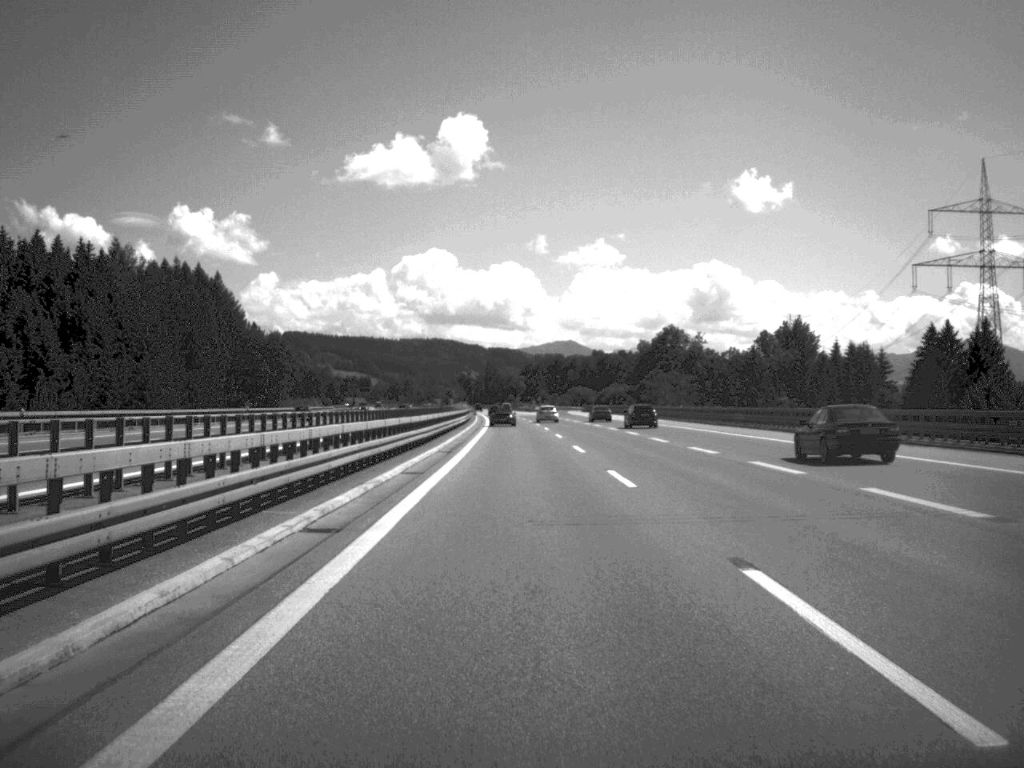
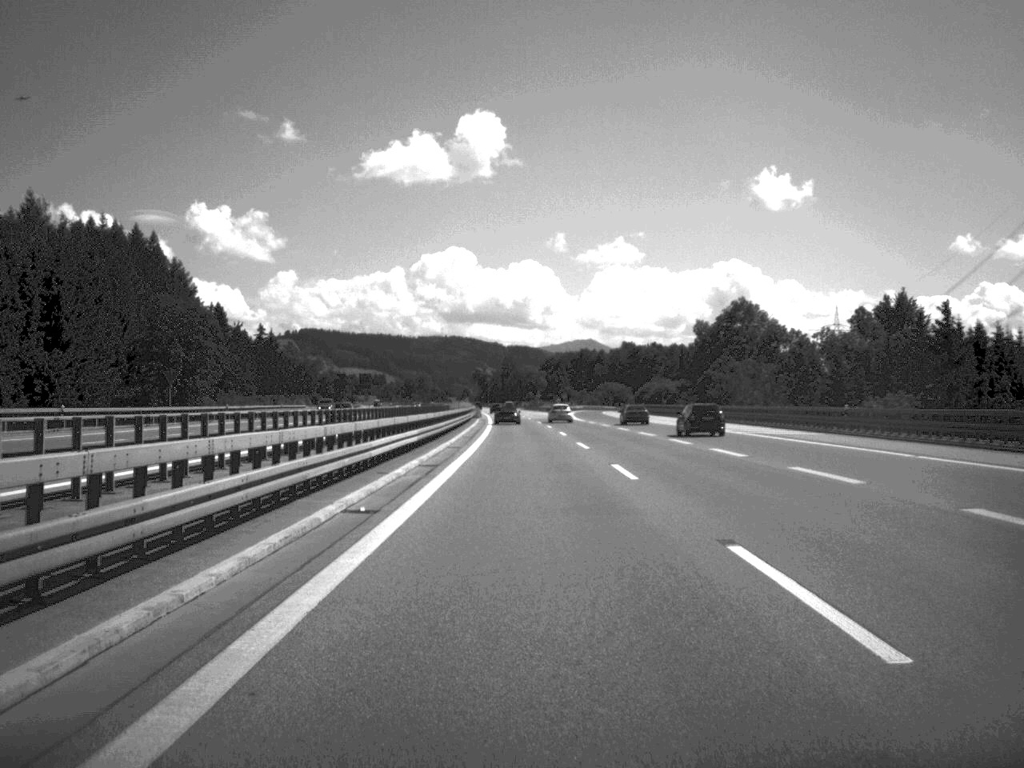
(-0.5, +51.1) m; -1°
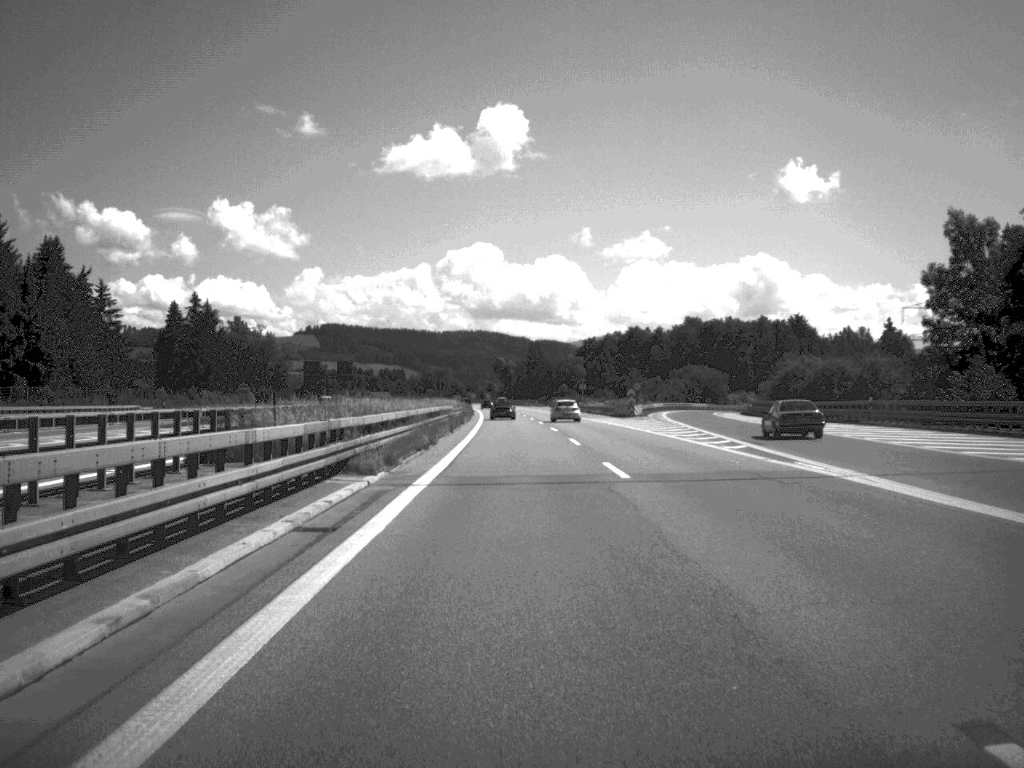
(-1.1, +96.1) m; -1°
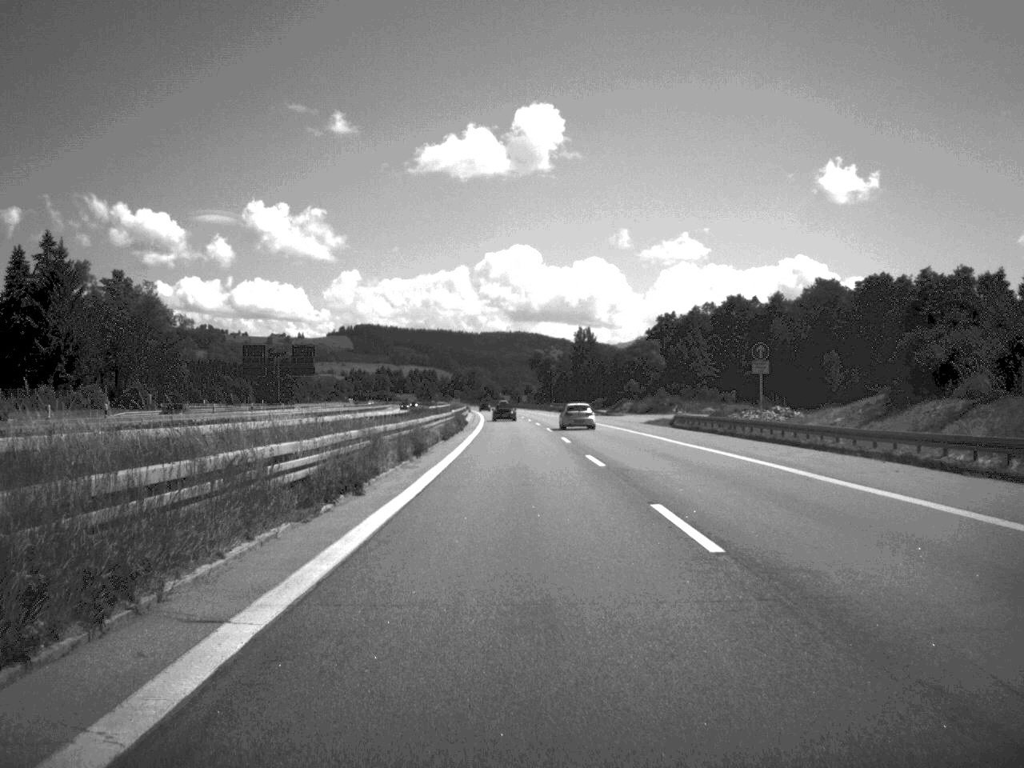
(-1.7, +99.6) m; -2°
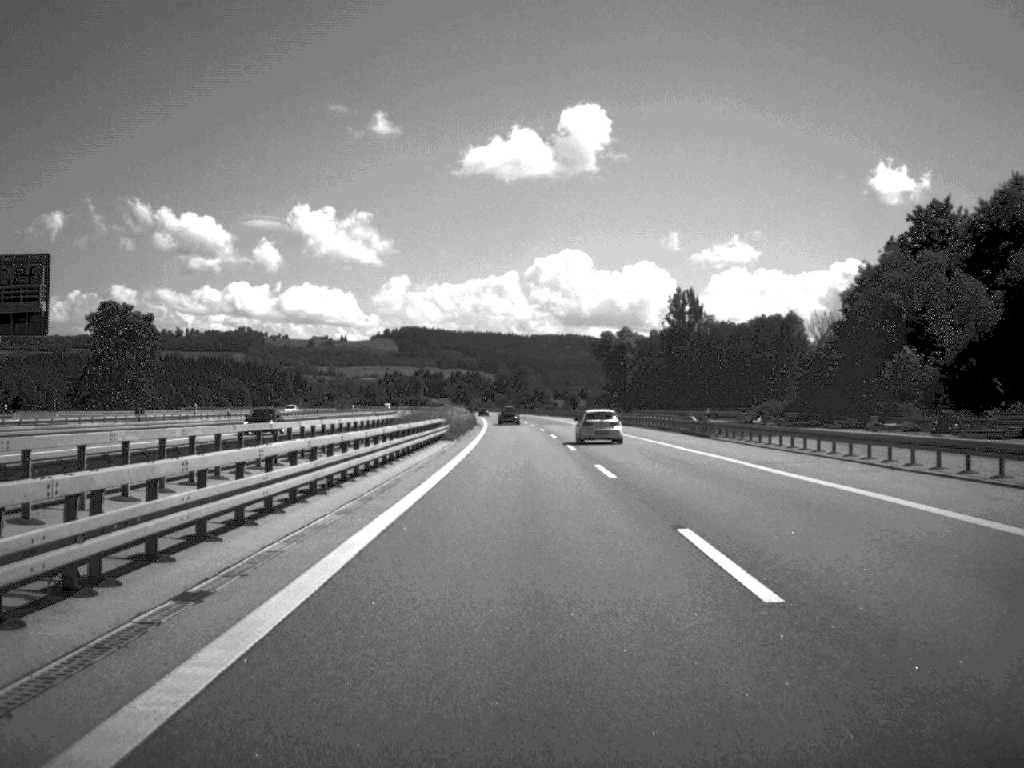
(-2.7, +126.7) m; -3°
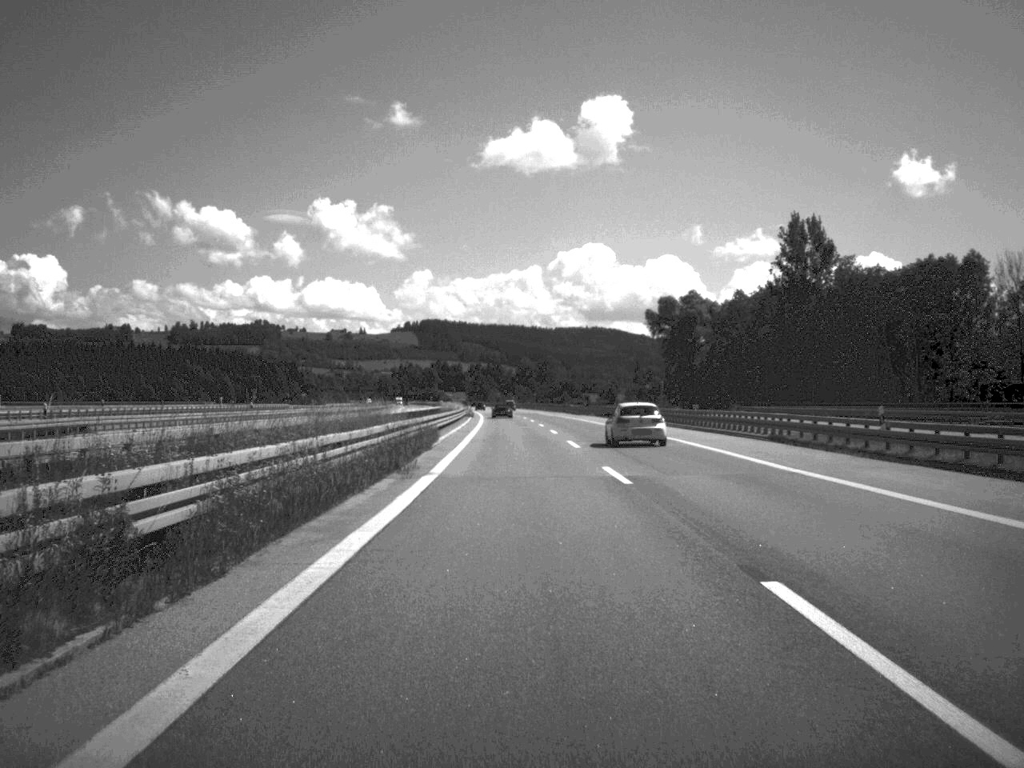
(-0.9, +77.8) m; -1°
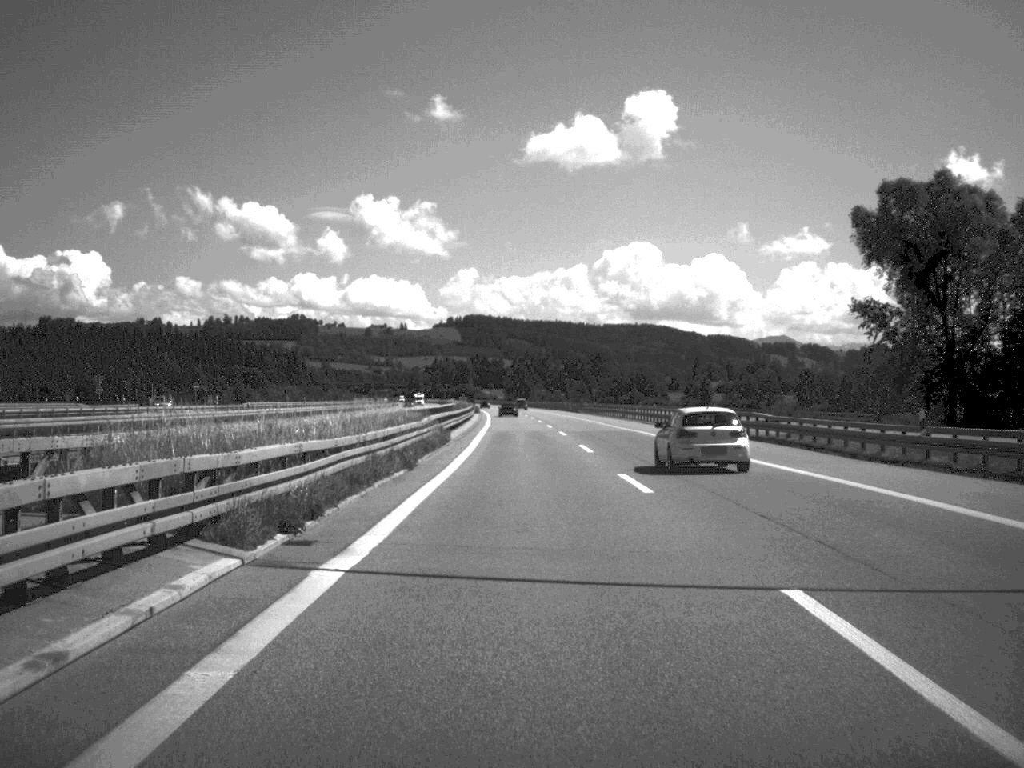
(-2.1, +107.3) m; -2°
